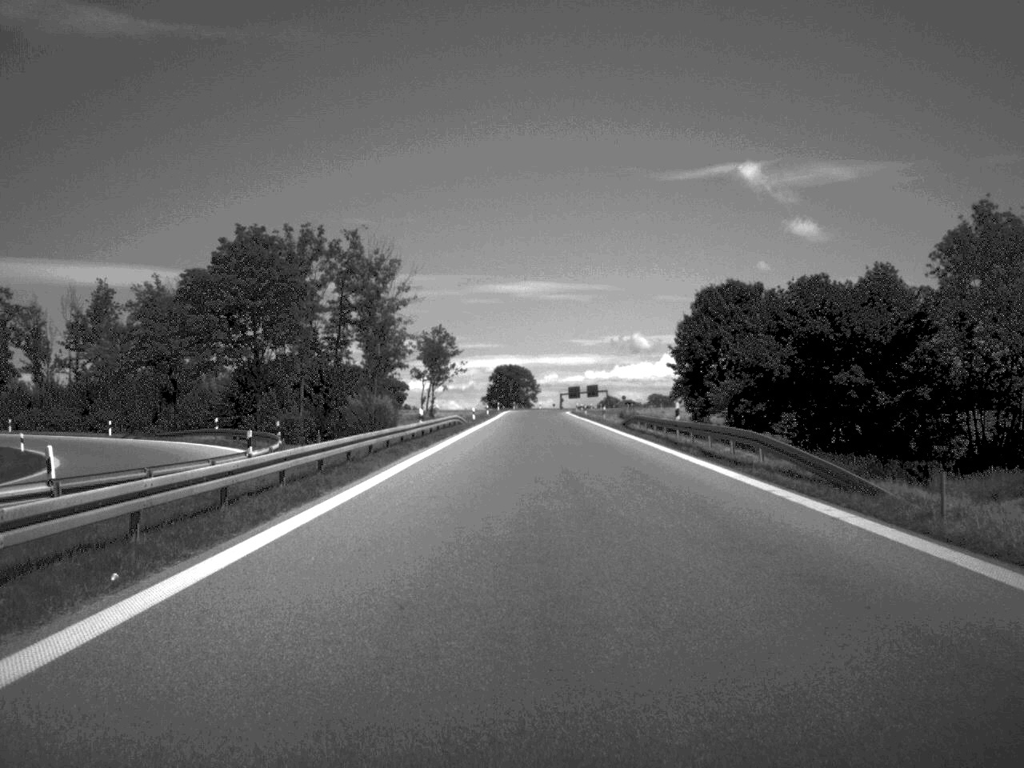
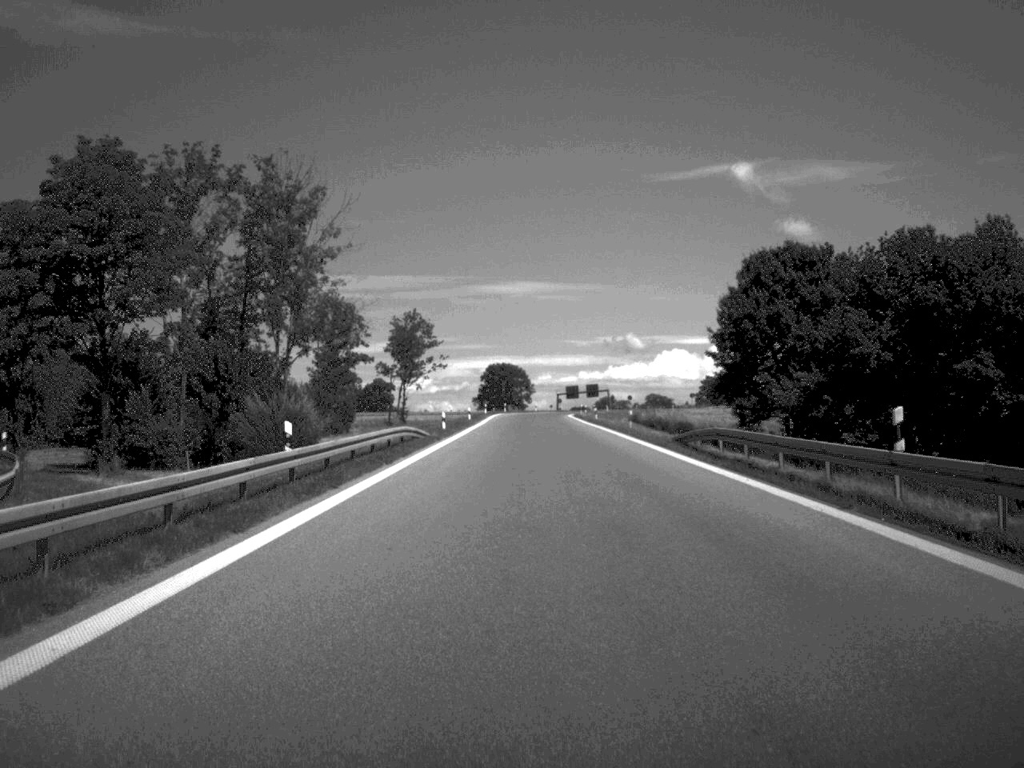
(0.0, +26.3) m; 0°
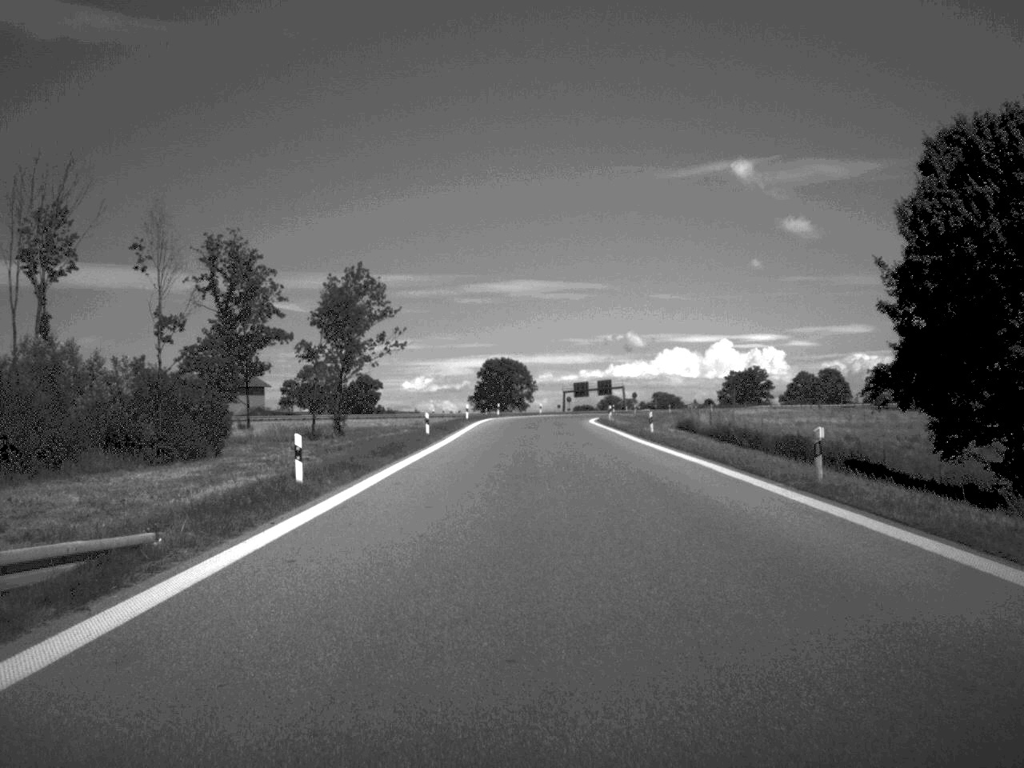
(-0.1, +39.2) m; 0°
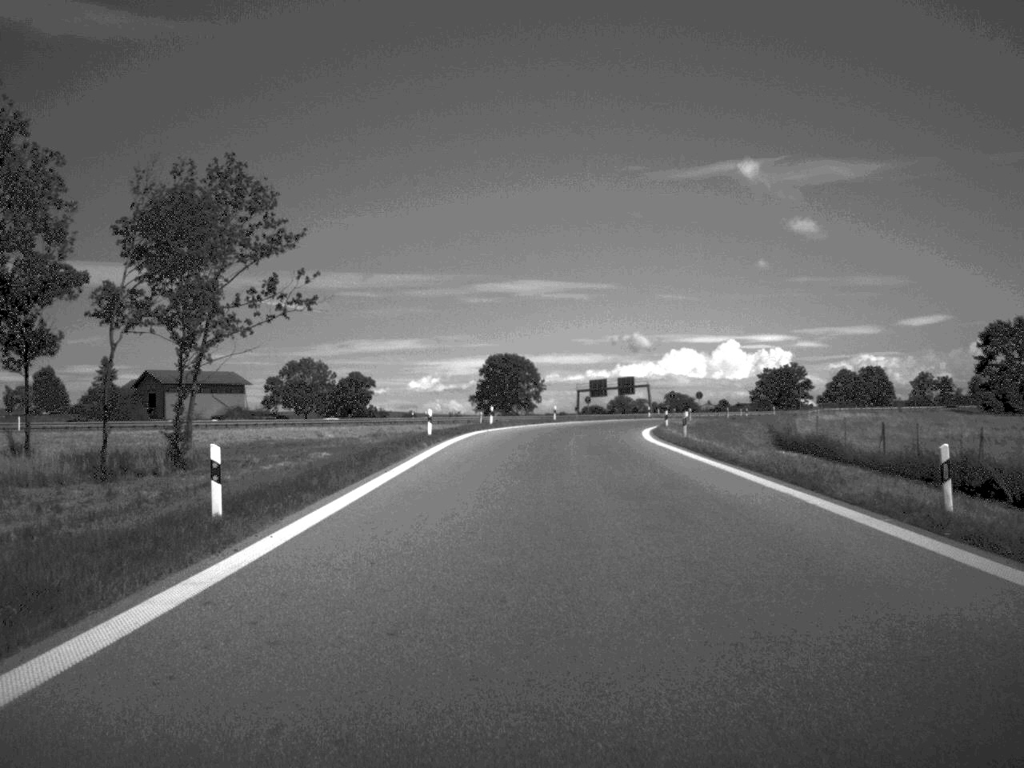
(-0.1, +35.7) m; 0°
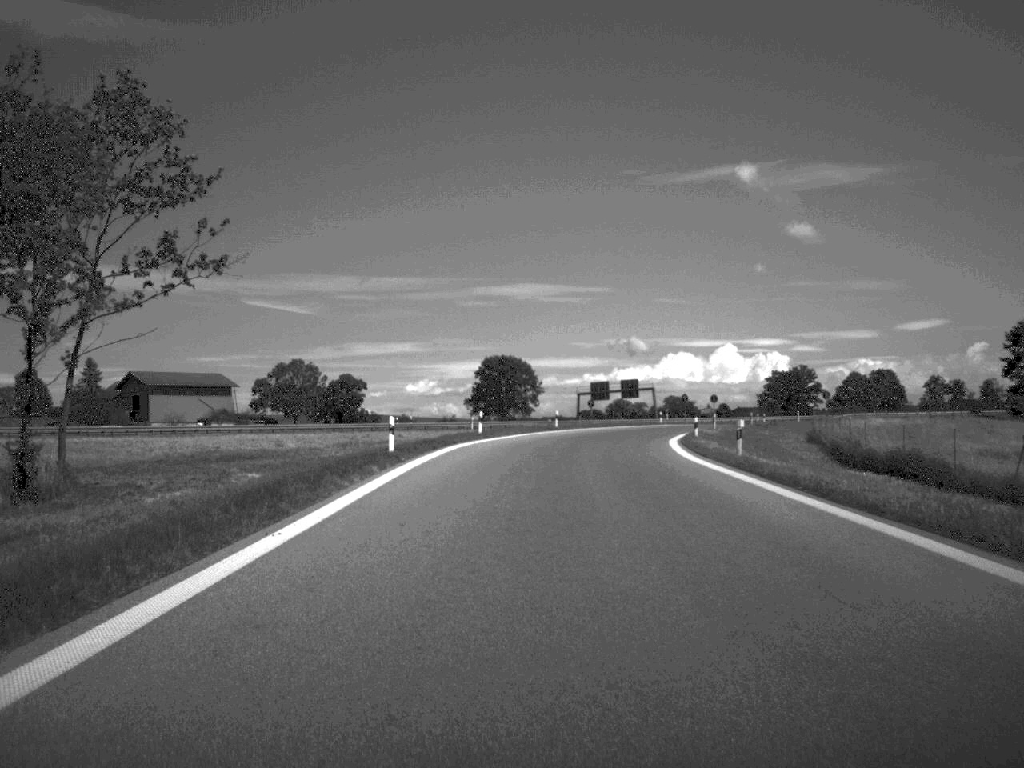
(0.0, +12.0) m; 0°
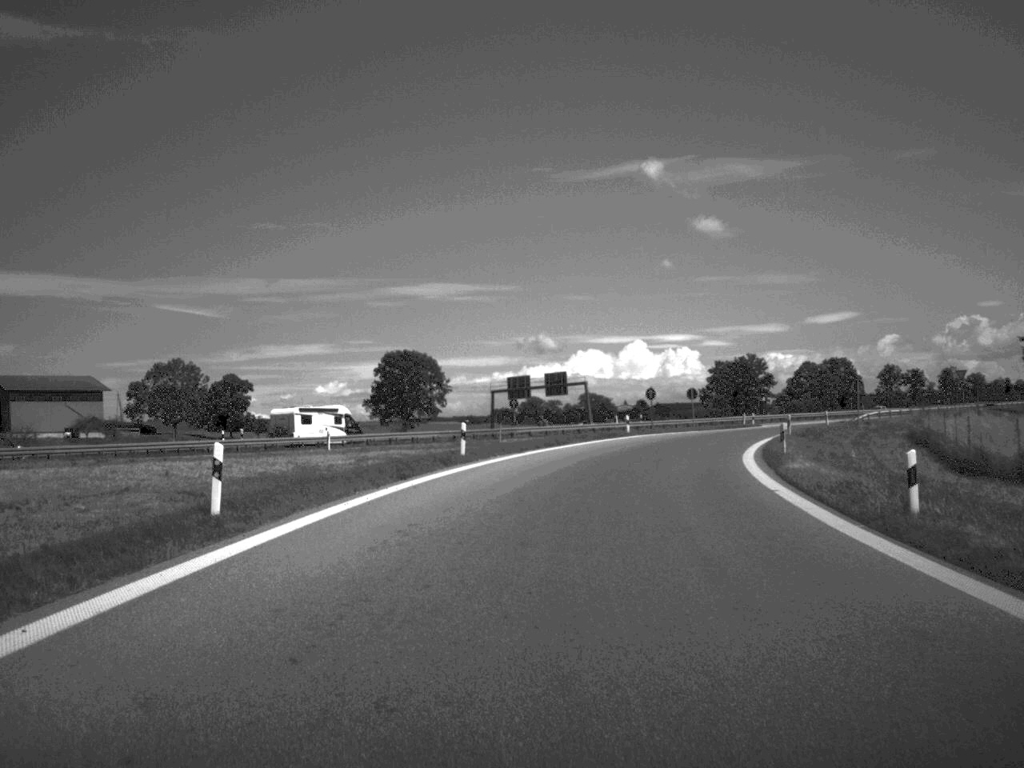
(+0.9, +36.2) m; +4°
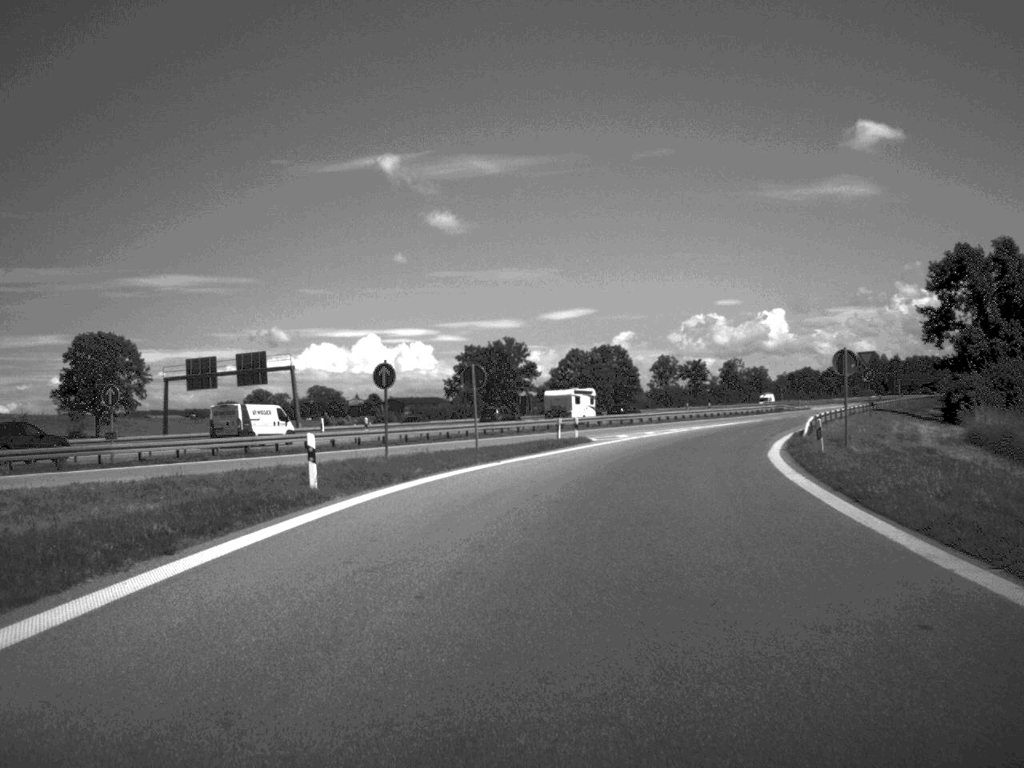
(+4.0, +43.6) m; +12°
